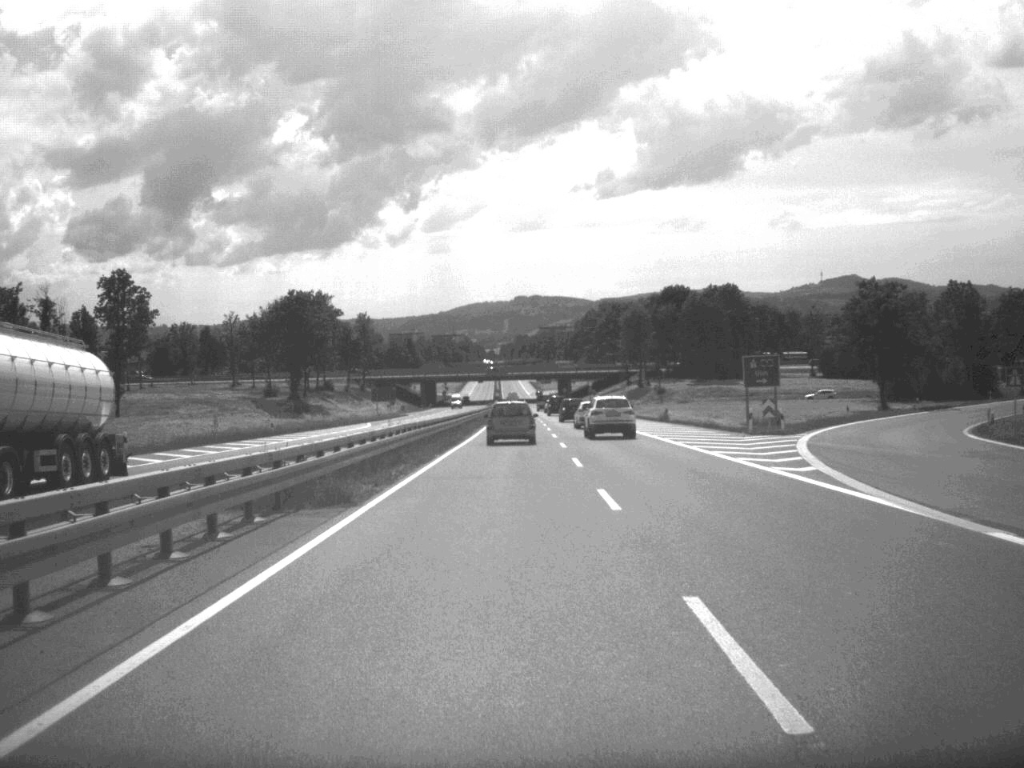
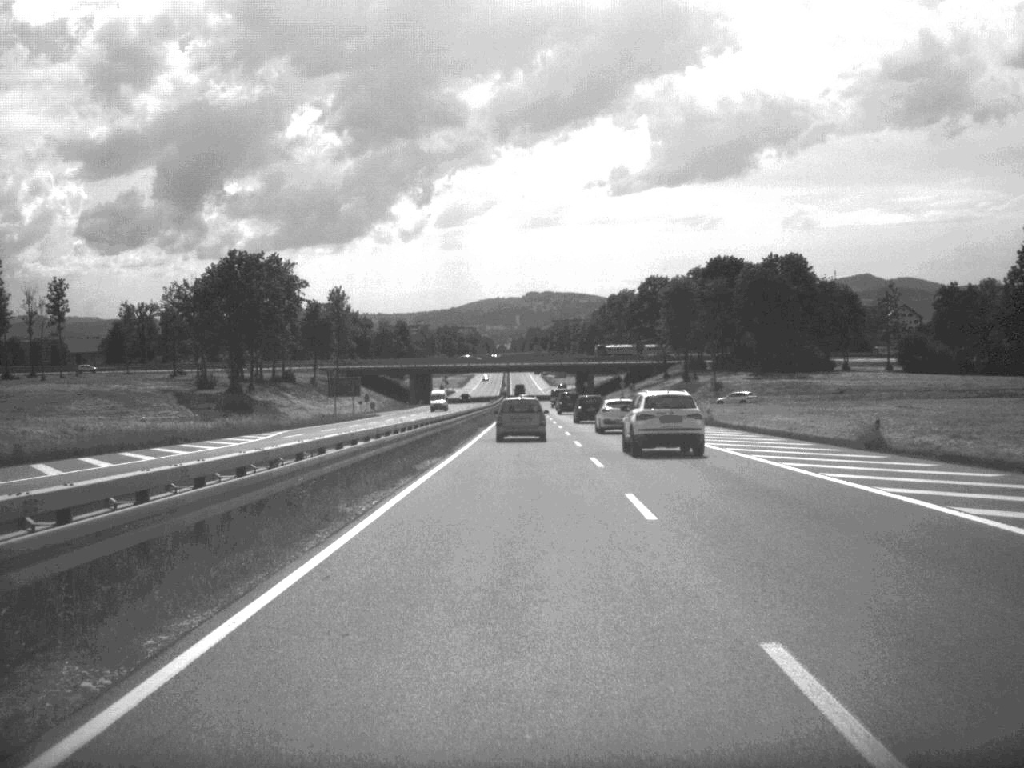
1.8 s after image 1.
(-0.3, +49.0) m; -1°
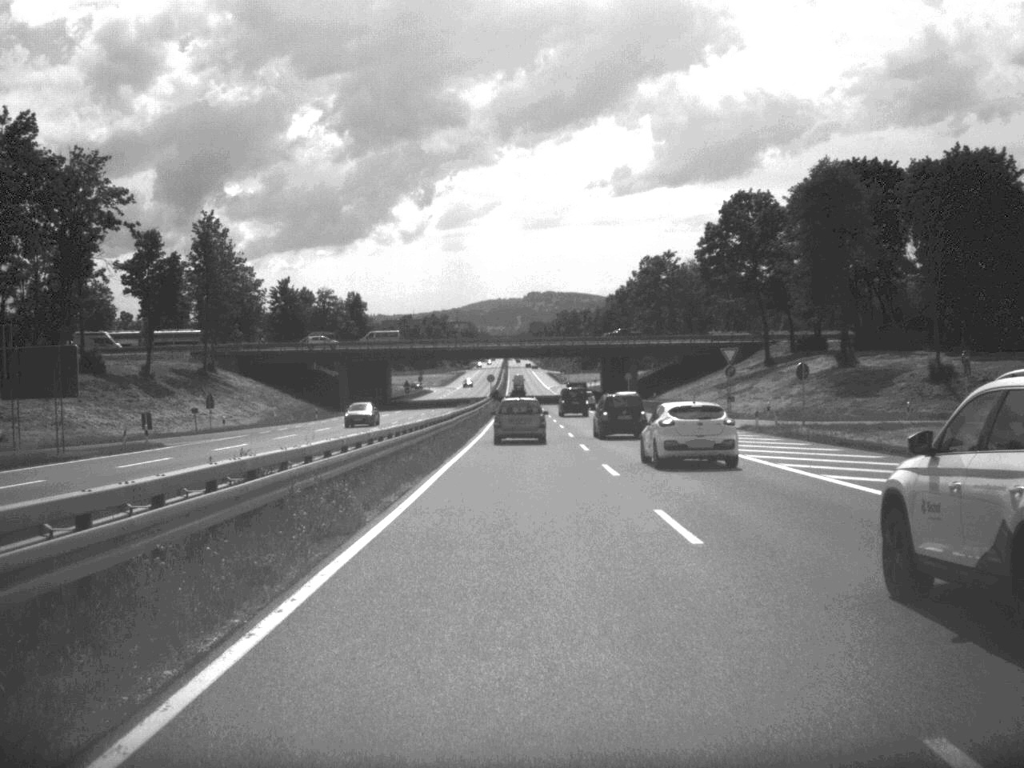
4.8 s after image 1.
(-0.1, +84.7) m; 0°
